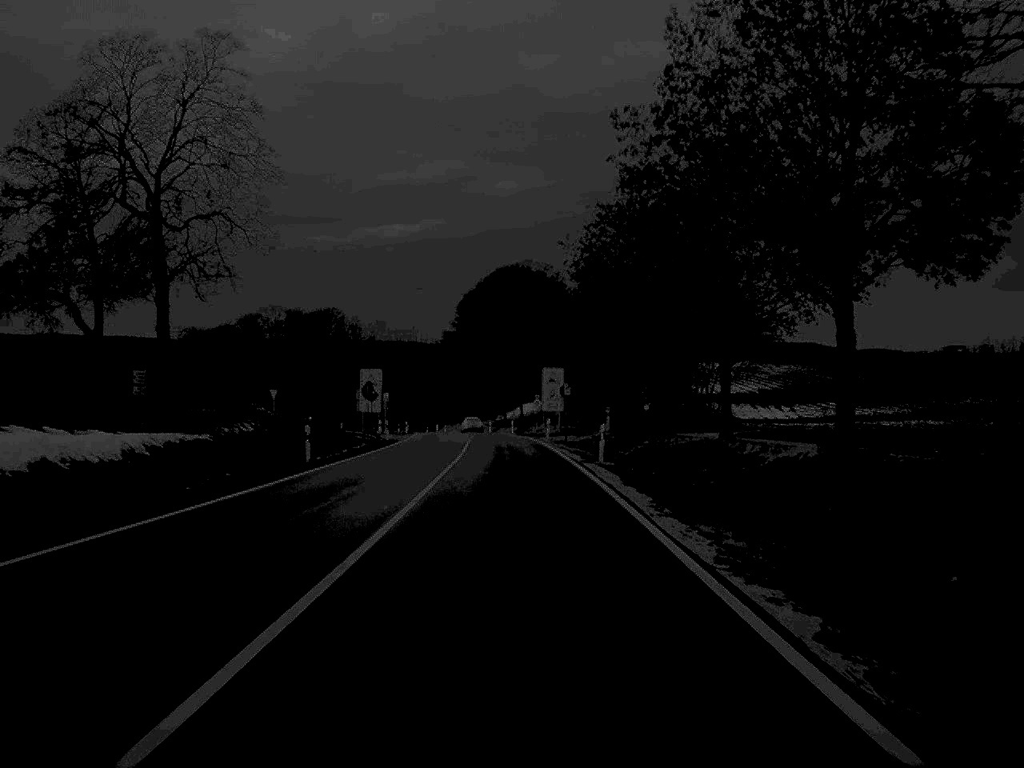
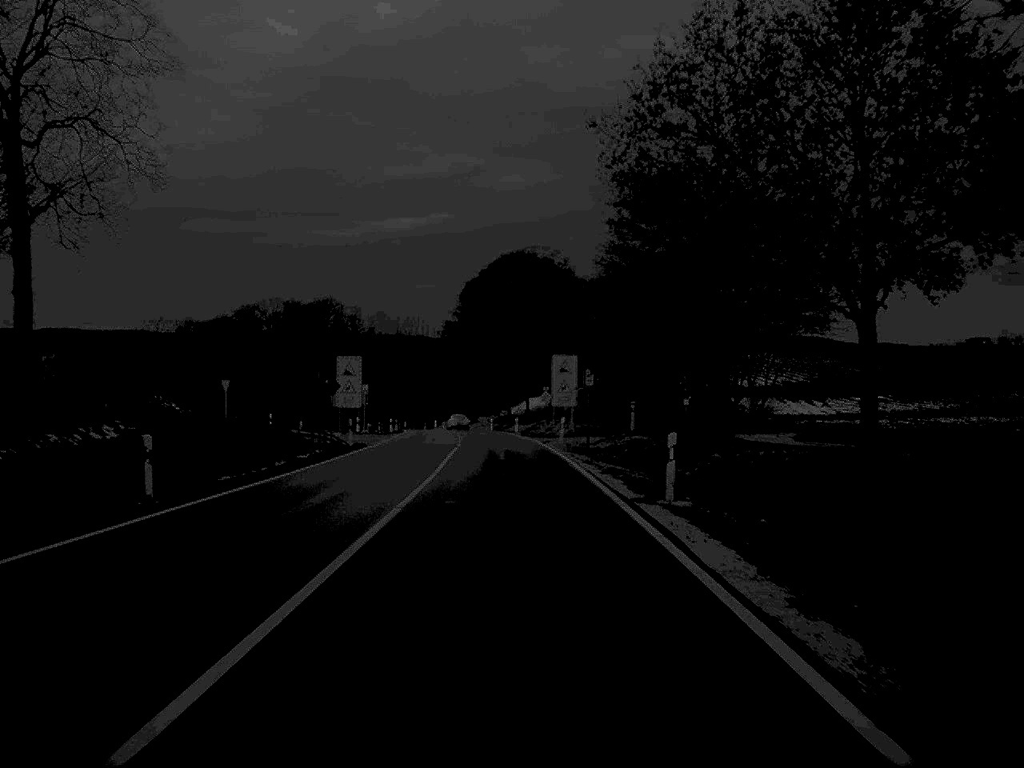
(0.0, +16.2) m; 0°
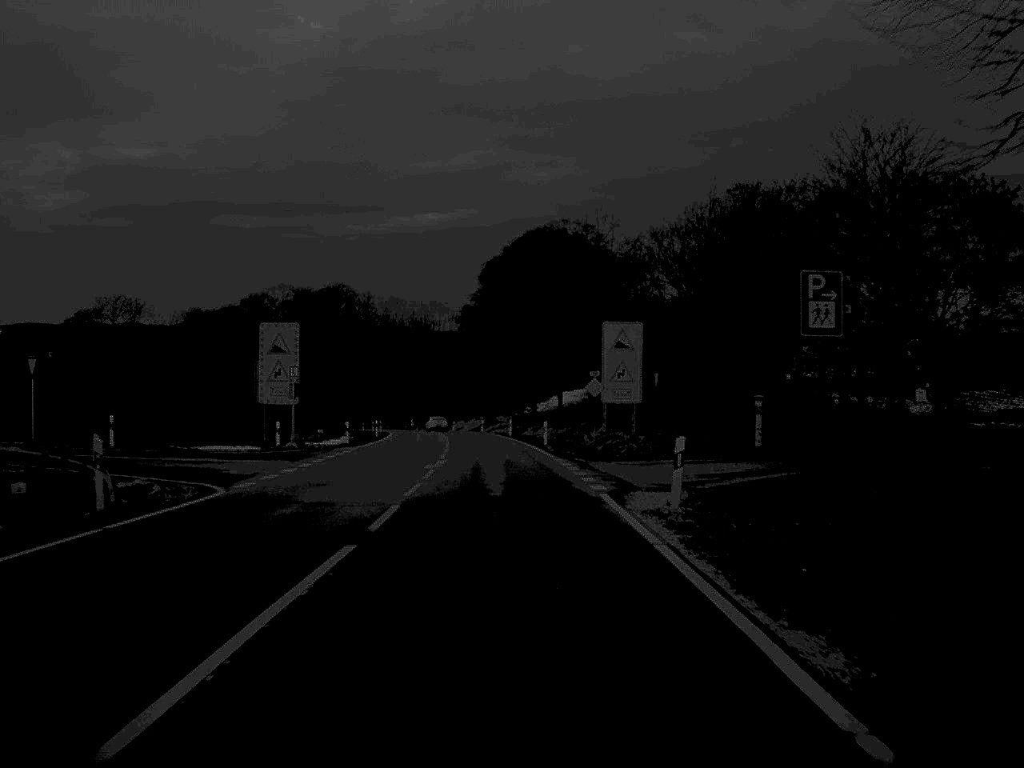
(-0.3, +33.0) m; -1°
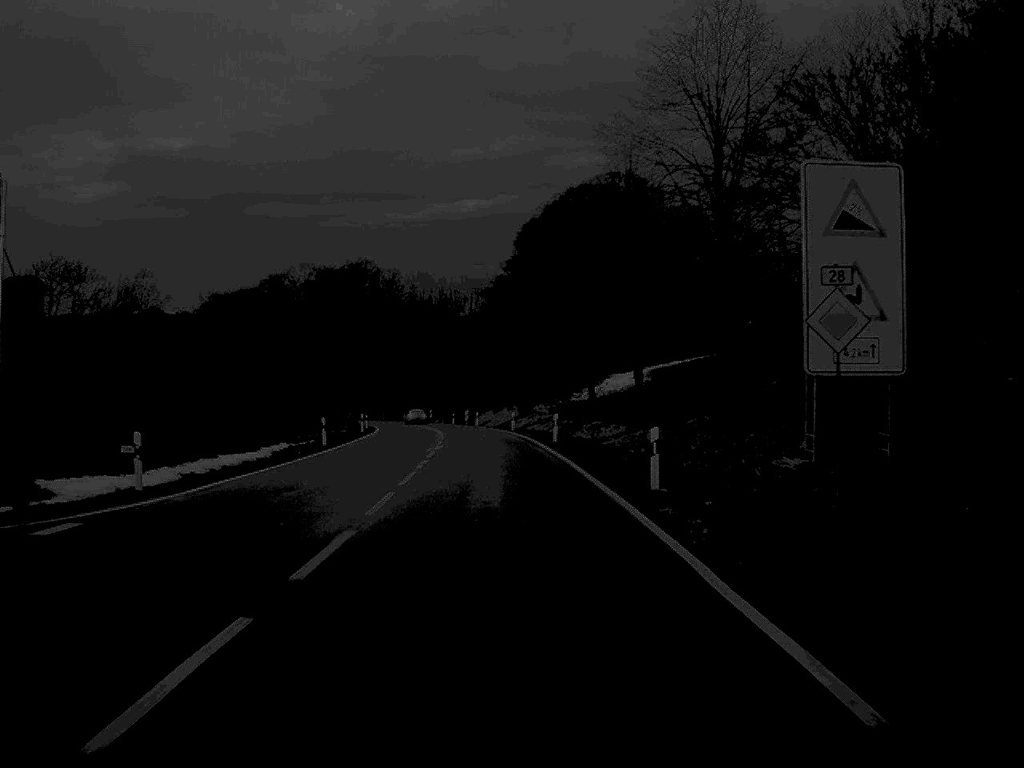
(-0.5, +35.1) m; -2°
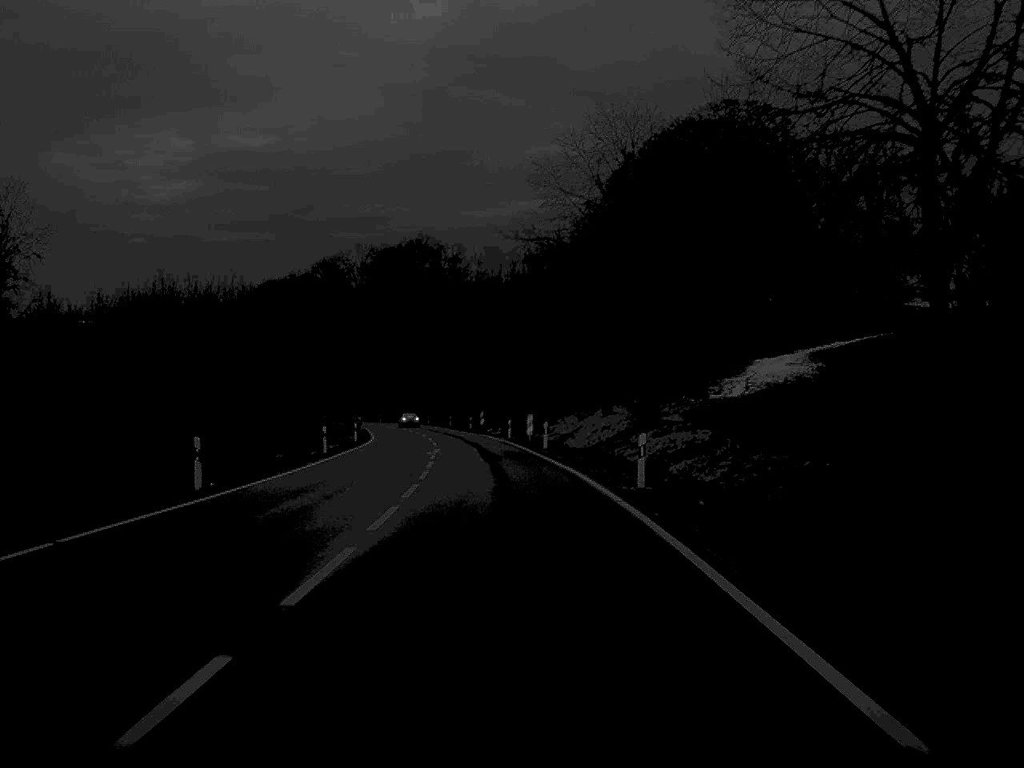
(-1.4, +48.8) m; -4°
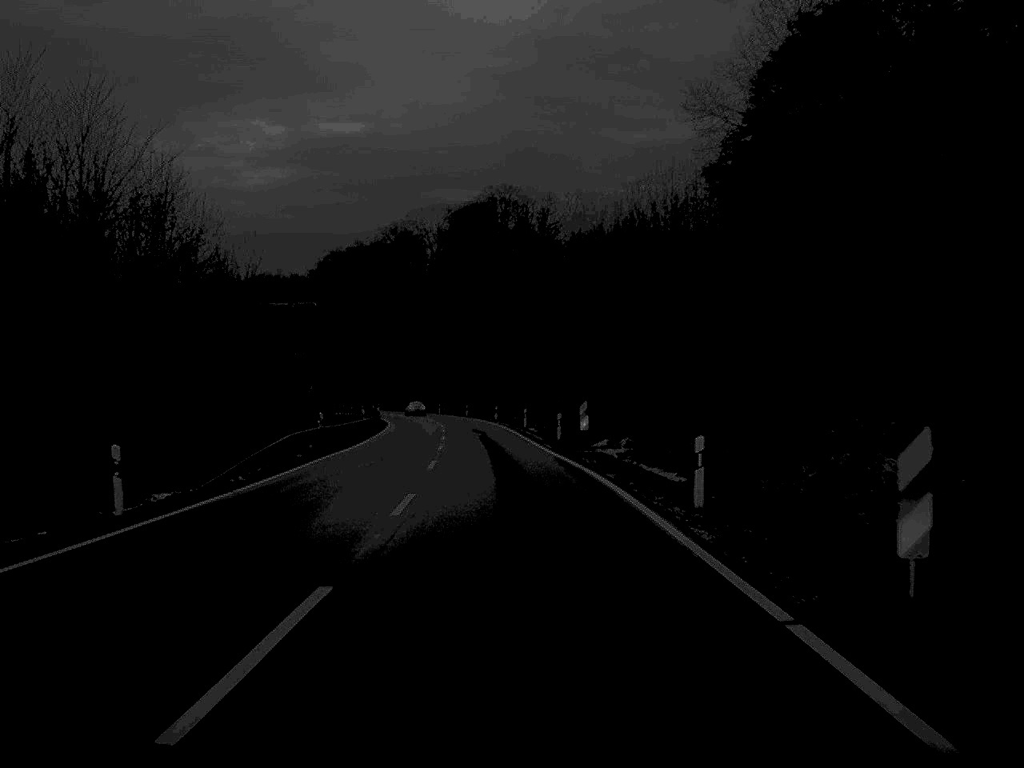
(-2.0, +51.9) m; -4°
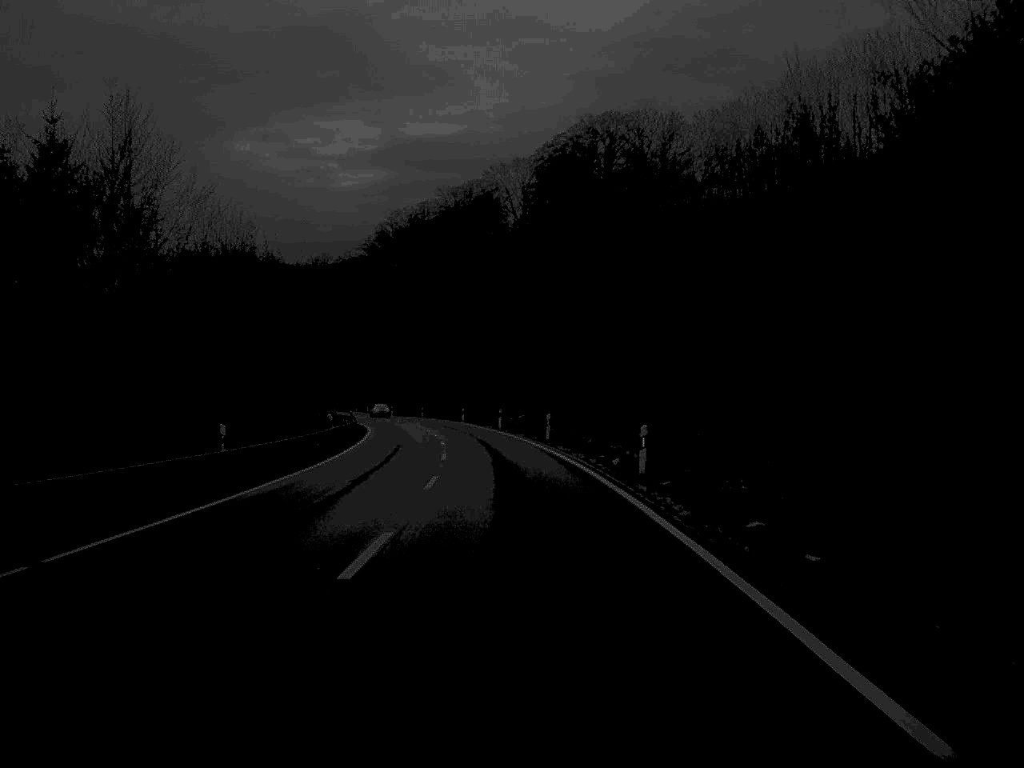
(-2.5, +66.0) m; -4°
